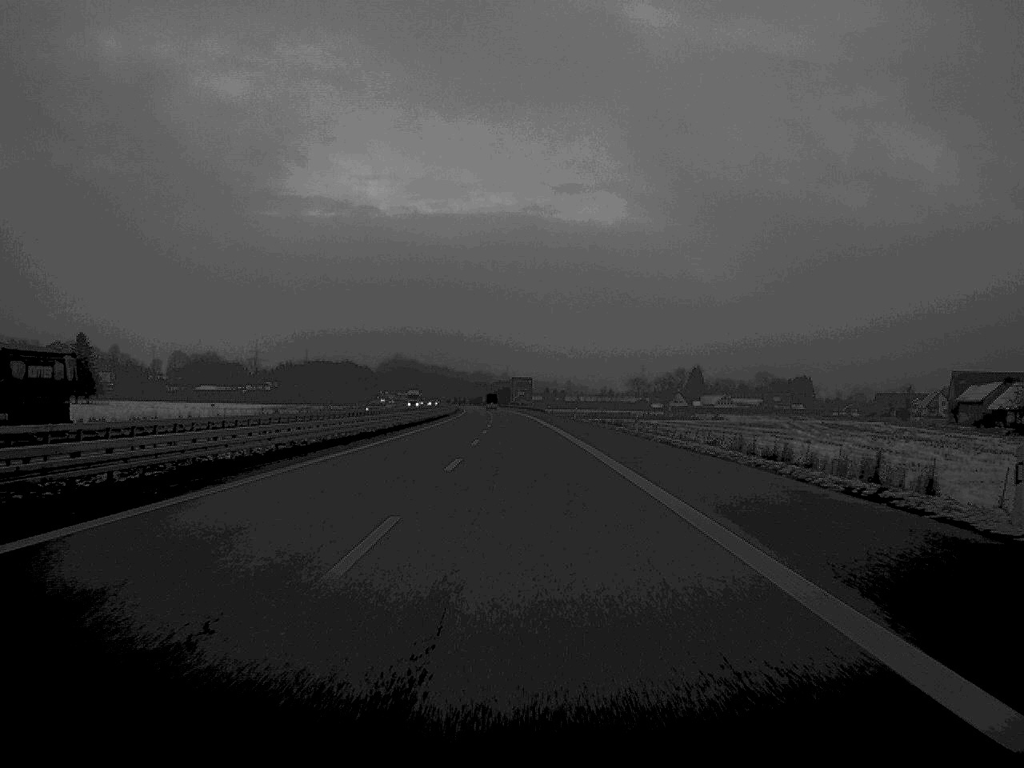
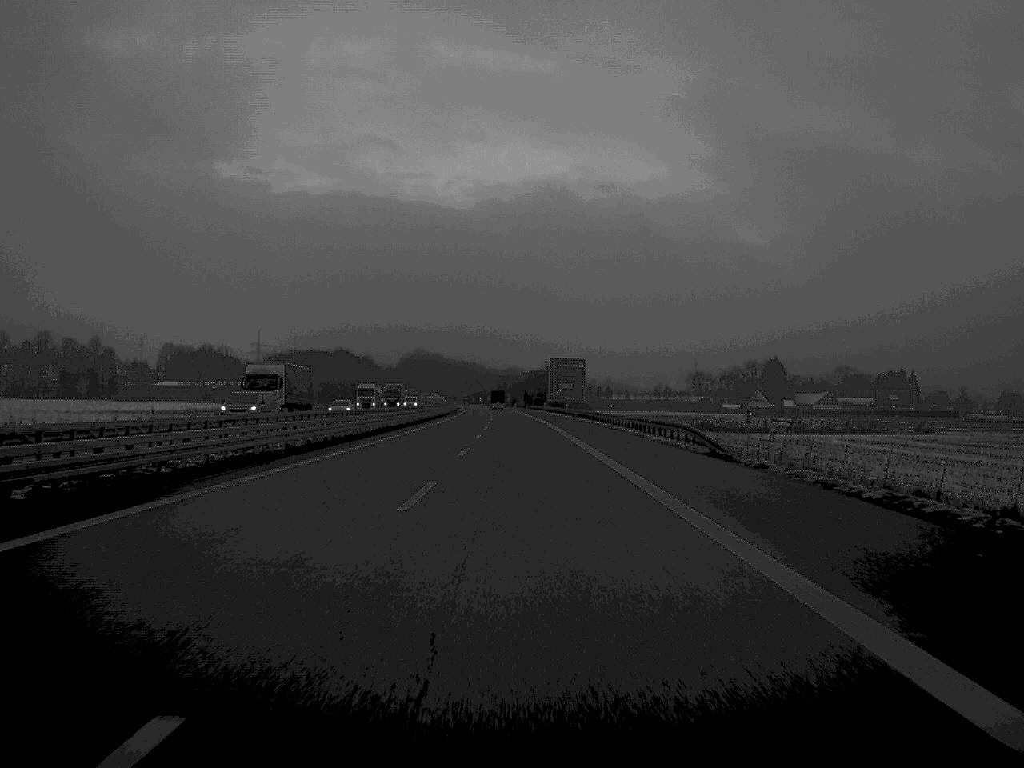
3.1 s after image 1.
(-1.8, +135.8) m; -2°
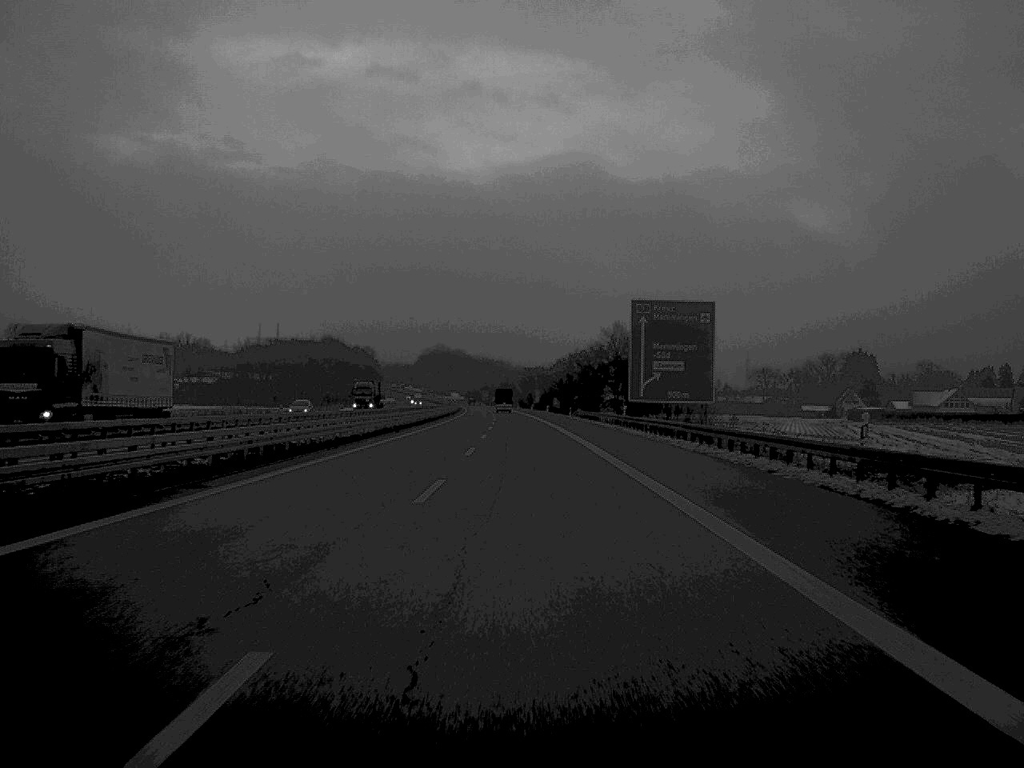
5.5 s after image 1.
(-1.2, +105.5) m; -1°
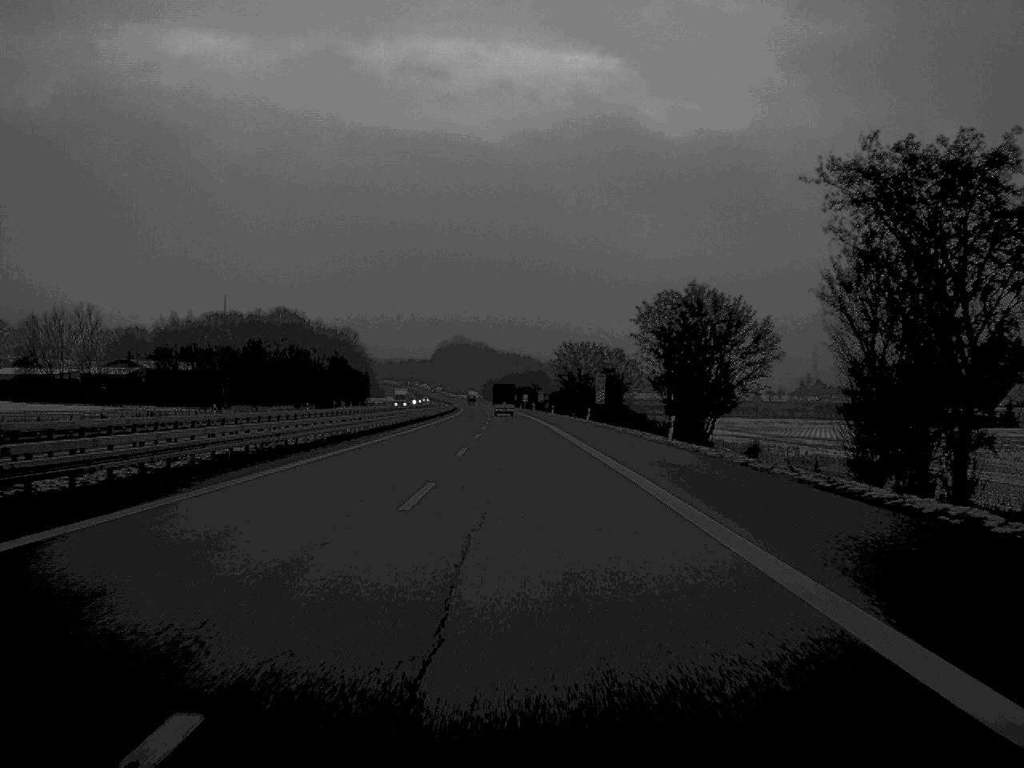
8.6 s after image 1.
(-1.4, +126.5) m; -1°
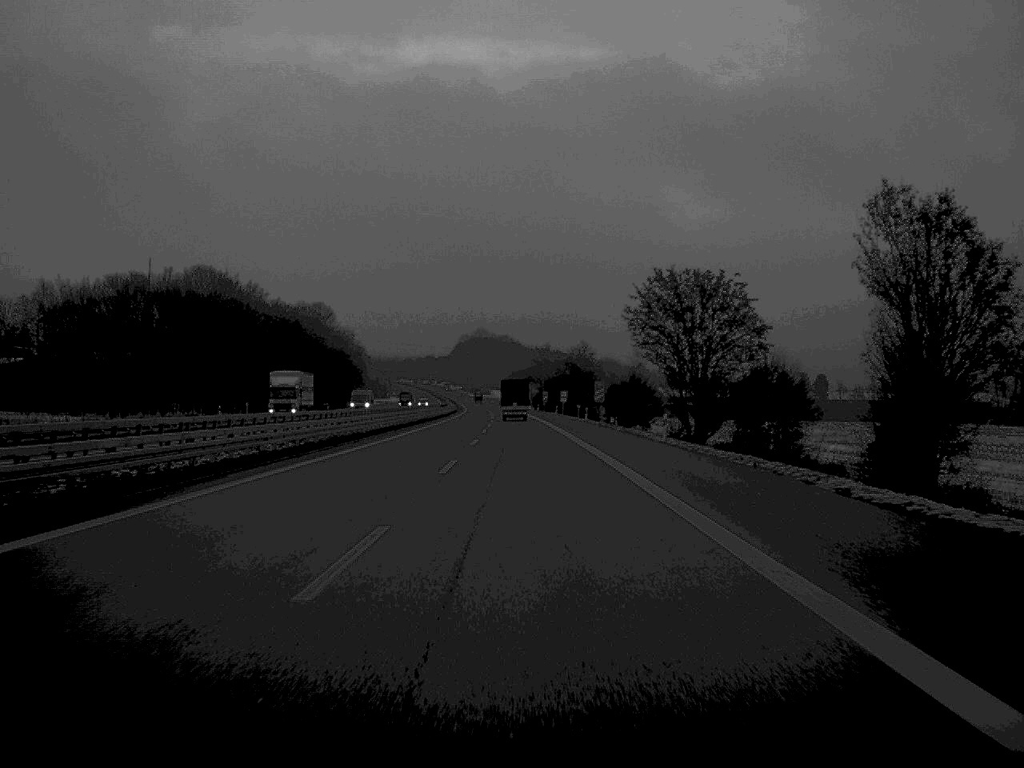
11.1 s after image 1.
(-1.1, +97.5) m; -1°
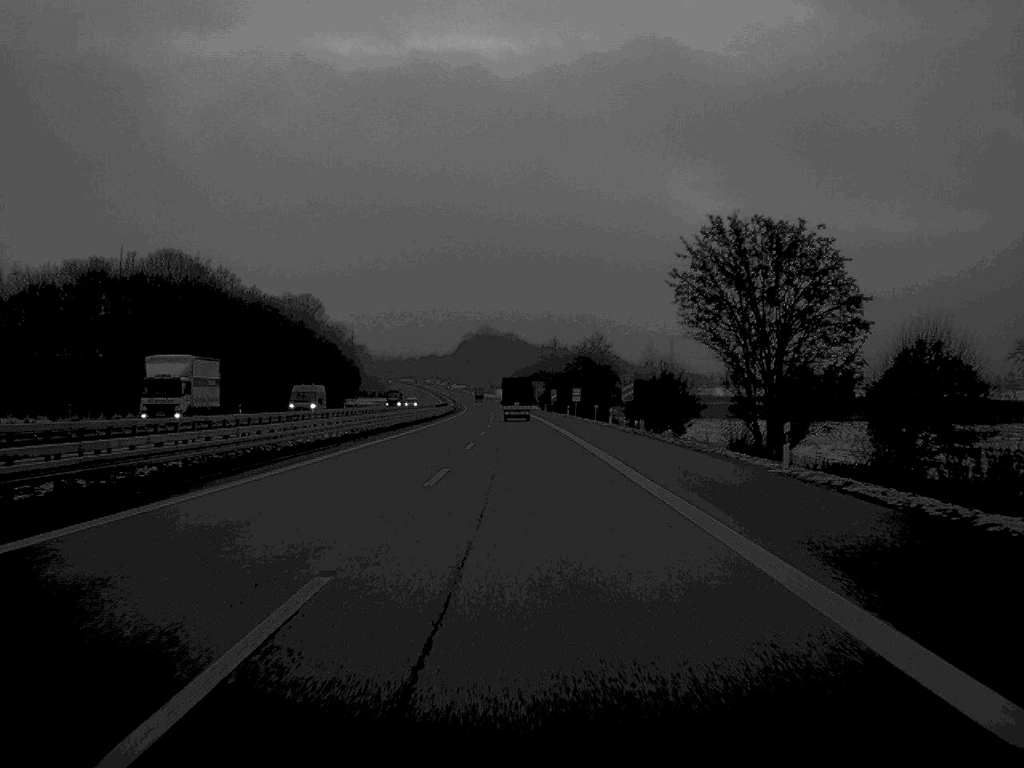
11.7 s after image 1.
(0.0, +22.5) m; 0°
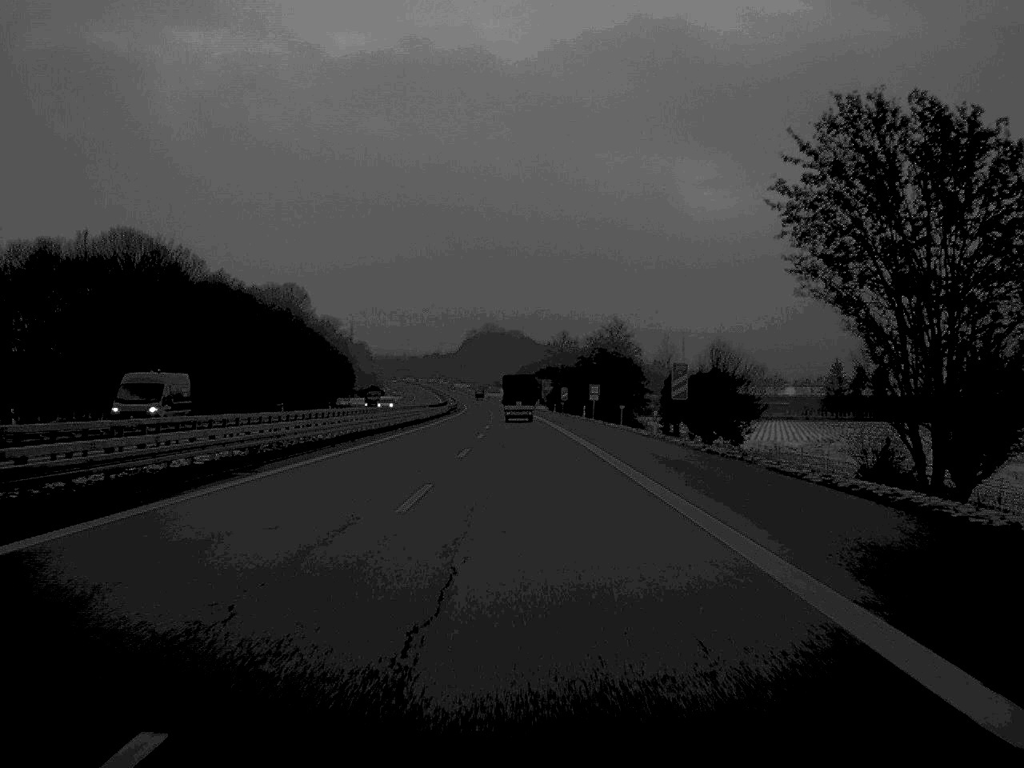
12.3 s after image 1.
(-0.1, +23.4) m; 0°
